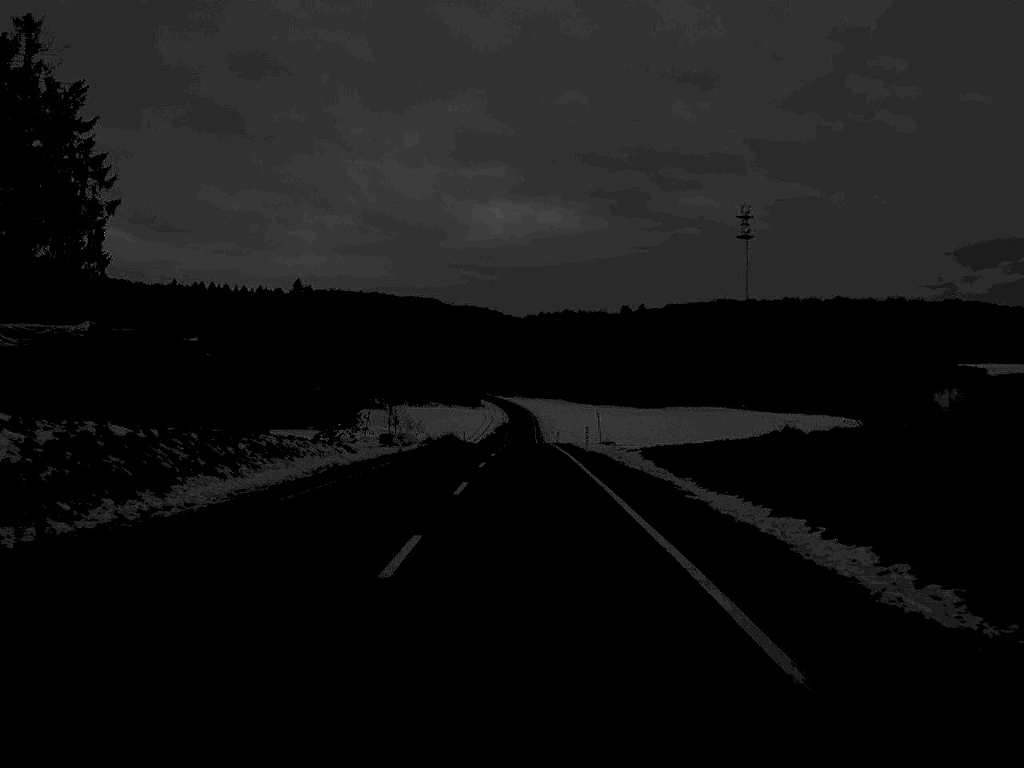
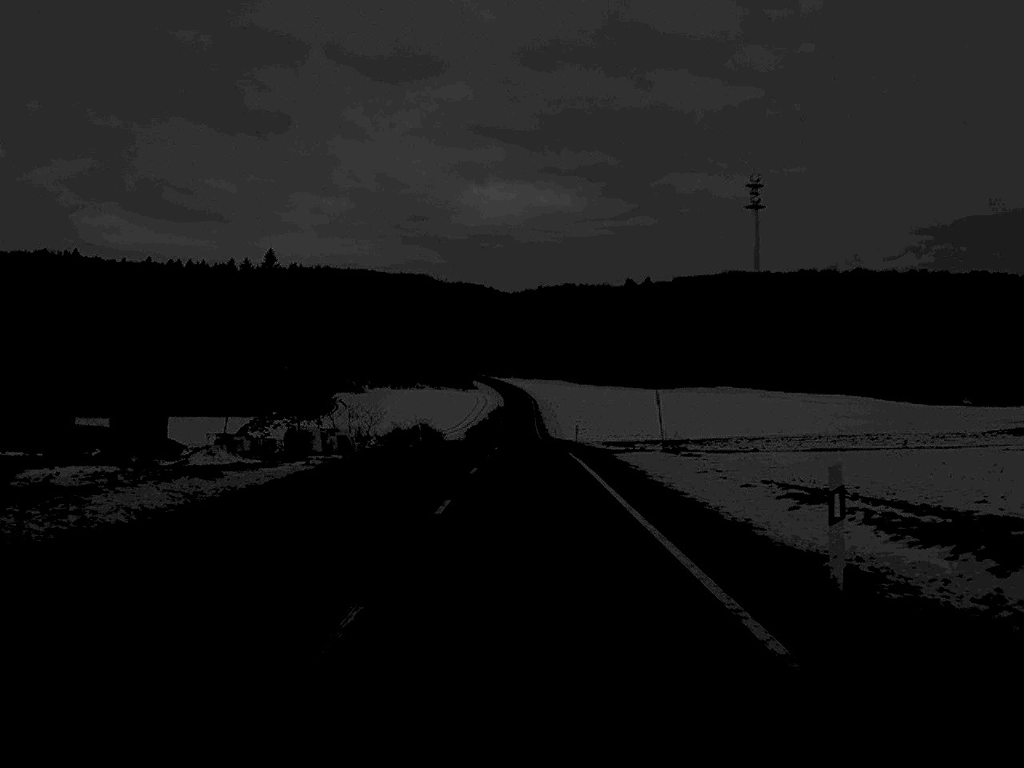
(+0.1, +41.0) m; 0°
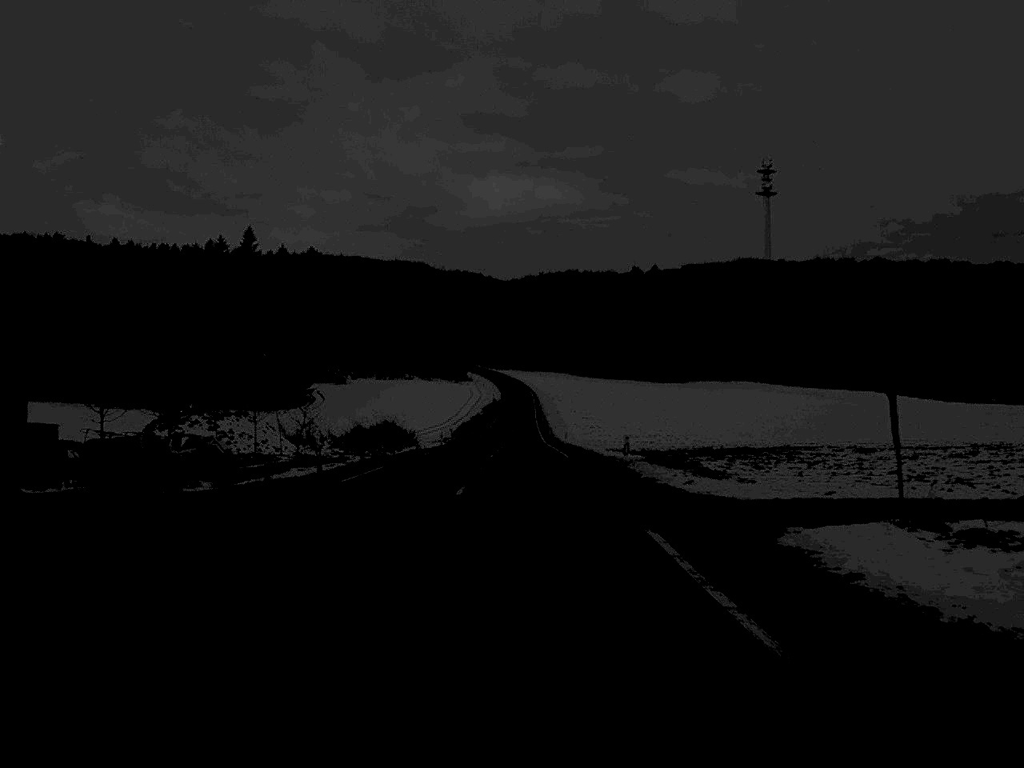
(0.0, +30.1) m; 0°
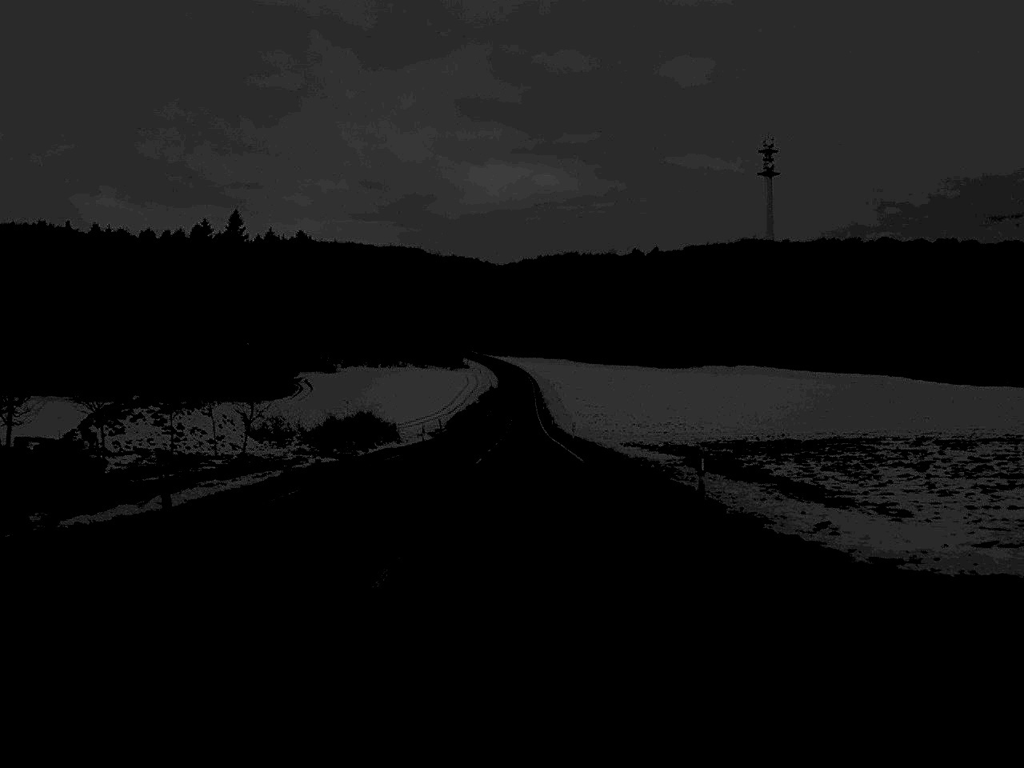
(0.0, +13.4) m; 0°
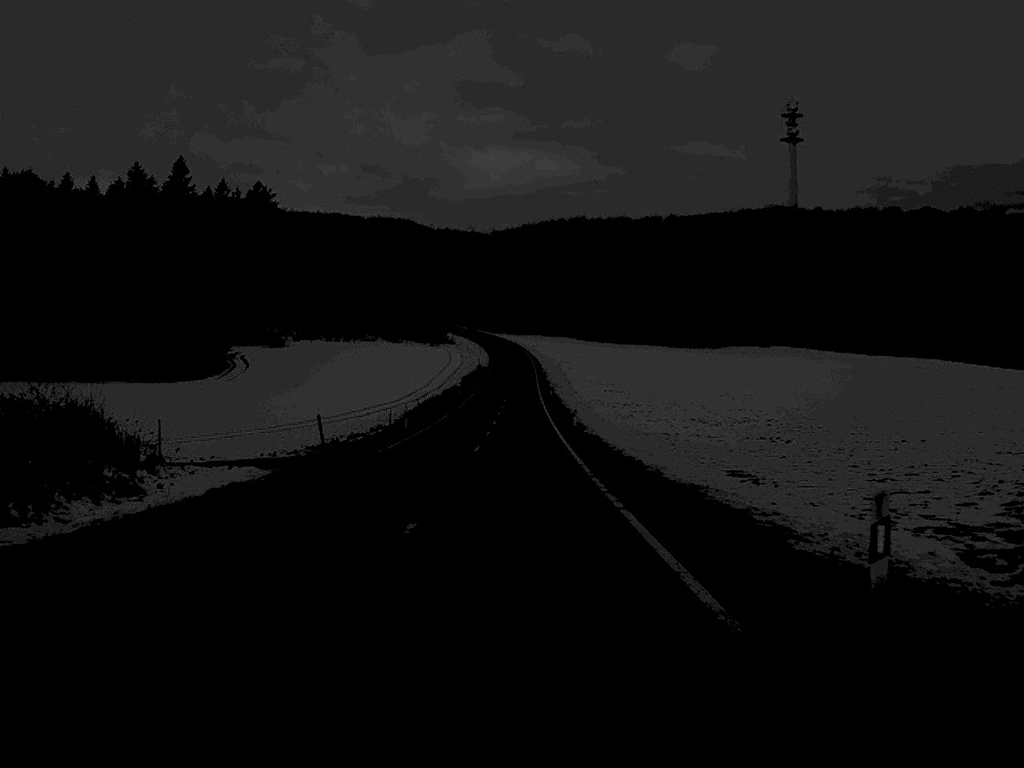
(+0.1, +55.2) m; 0°
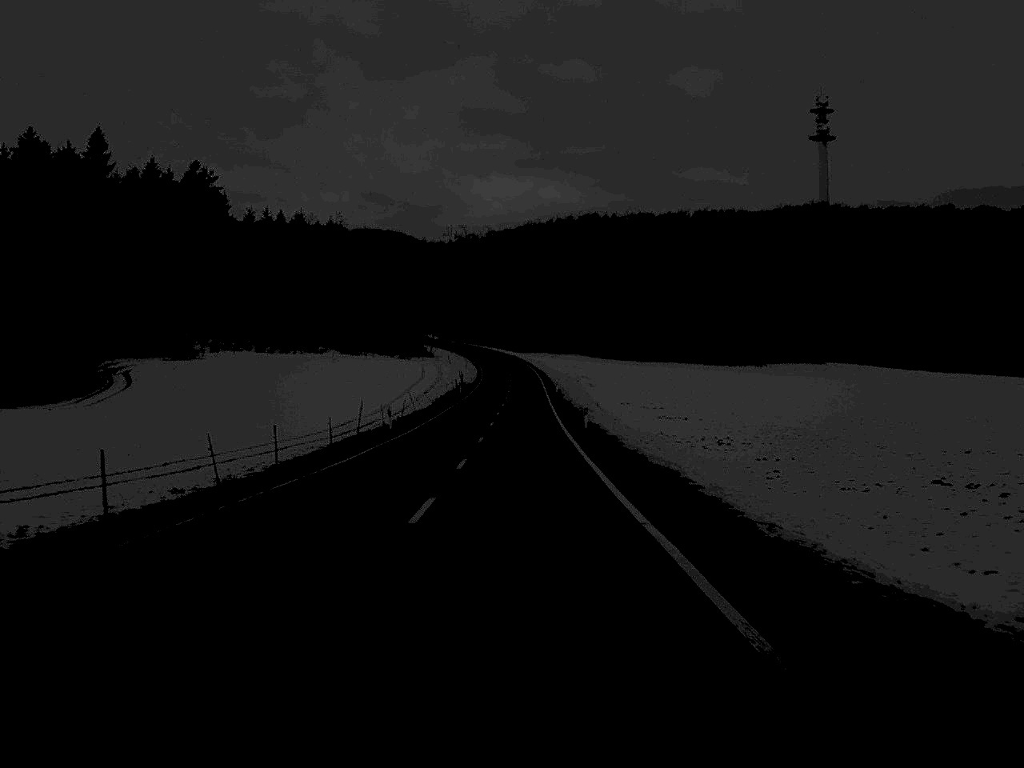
(-0.1, +58.3) m; 0°
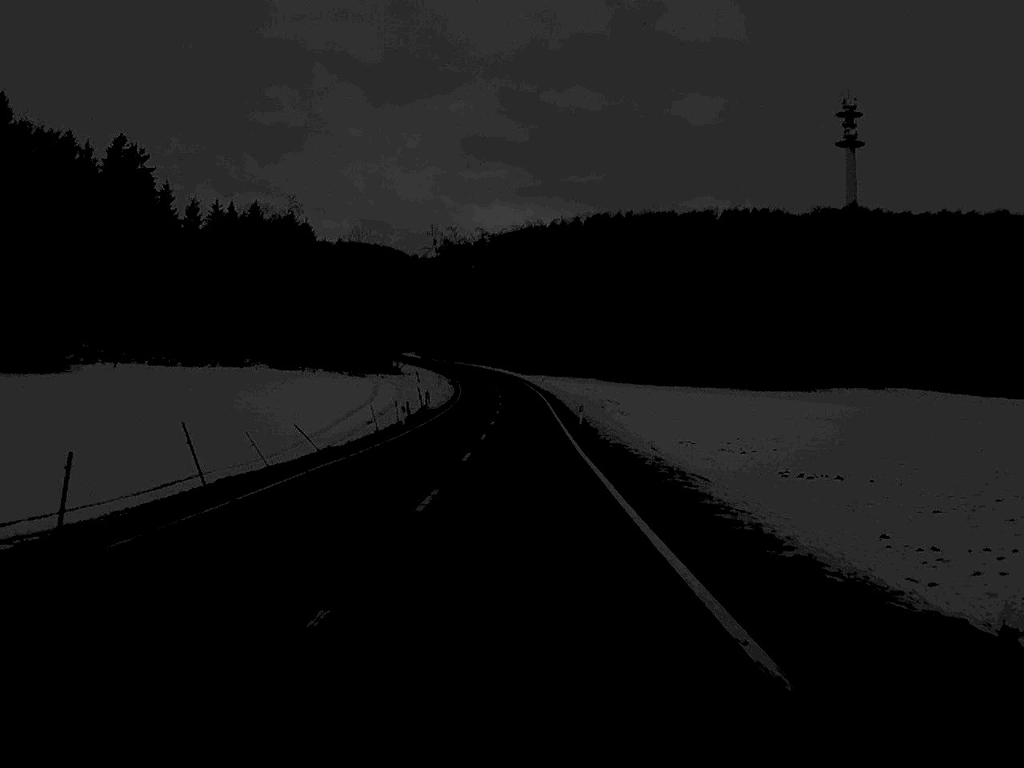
(+0.1, +45.5) m; 0°
